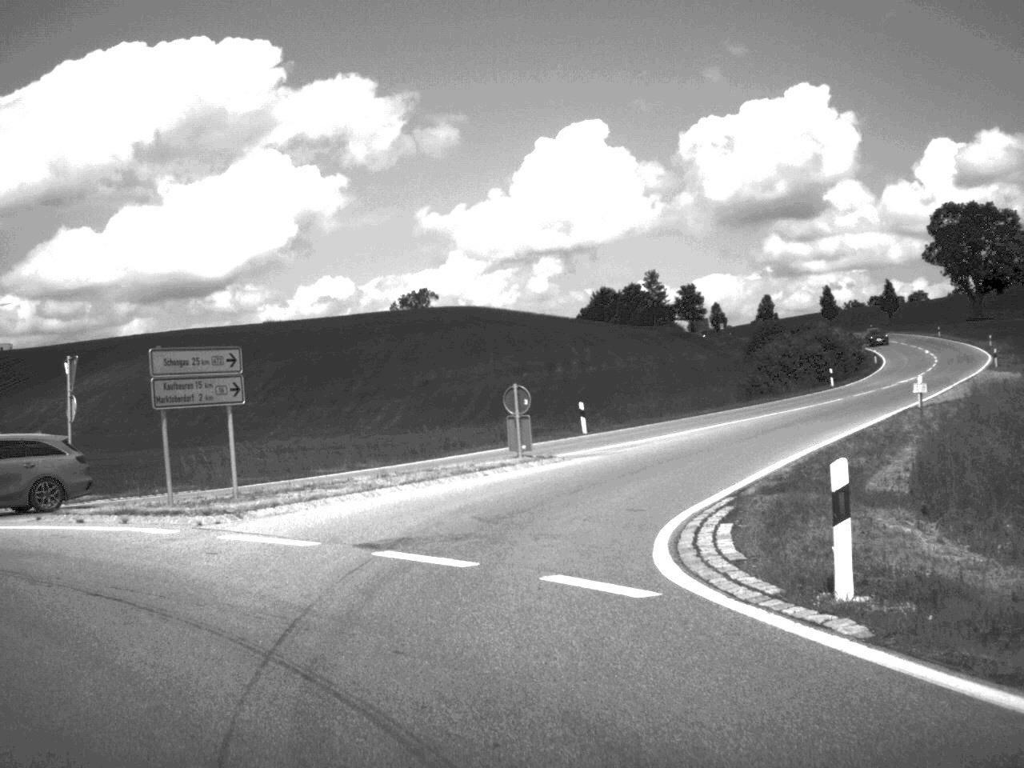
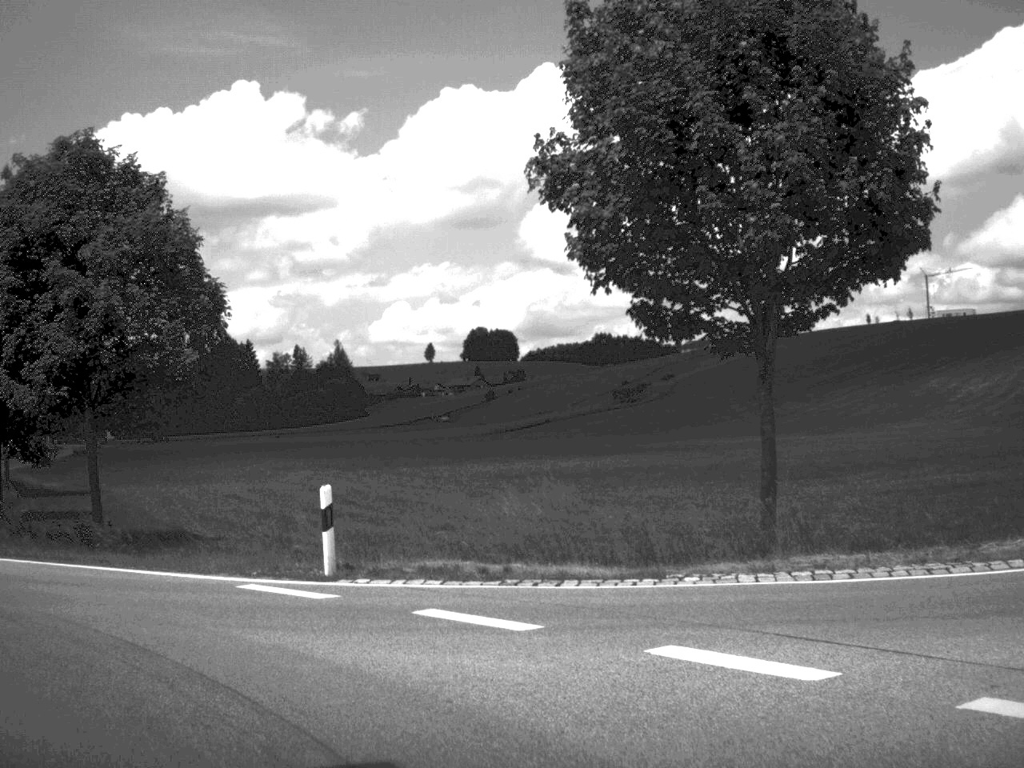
(-4.6, +11.9) m; -43°
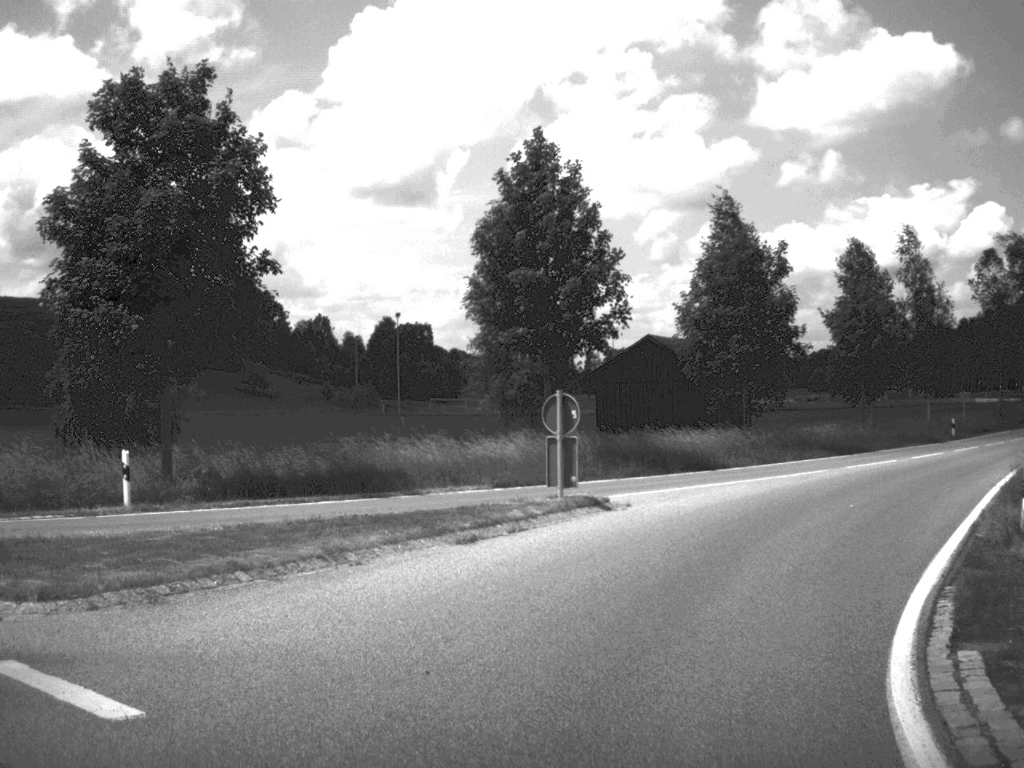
(-9.9, +15.8) m; -47°
